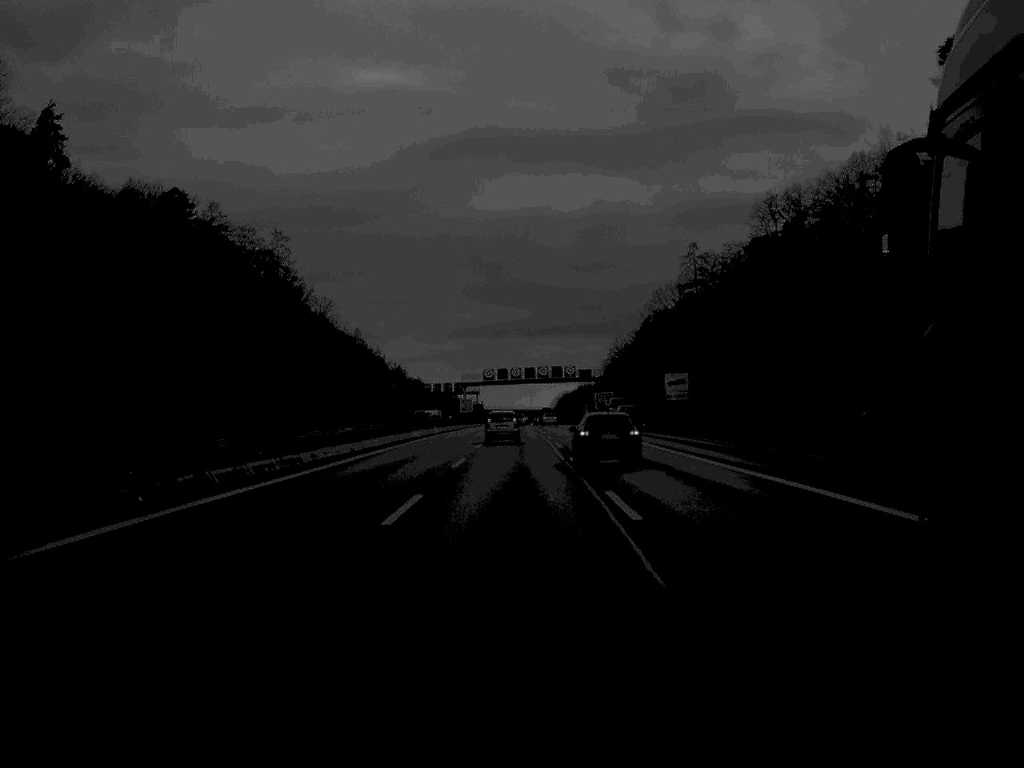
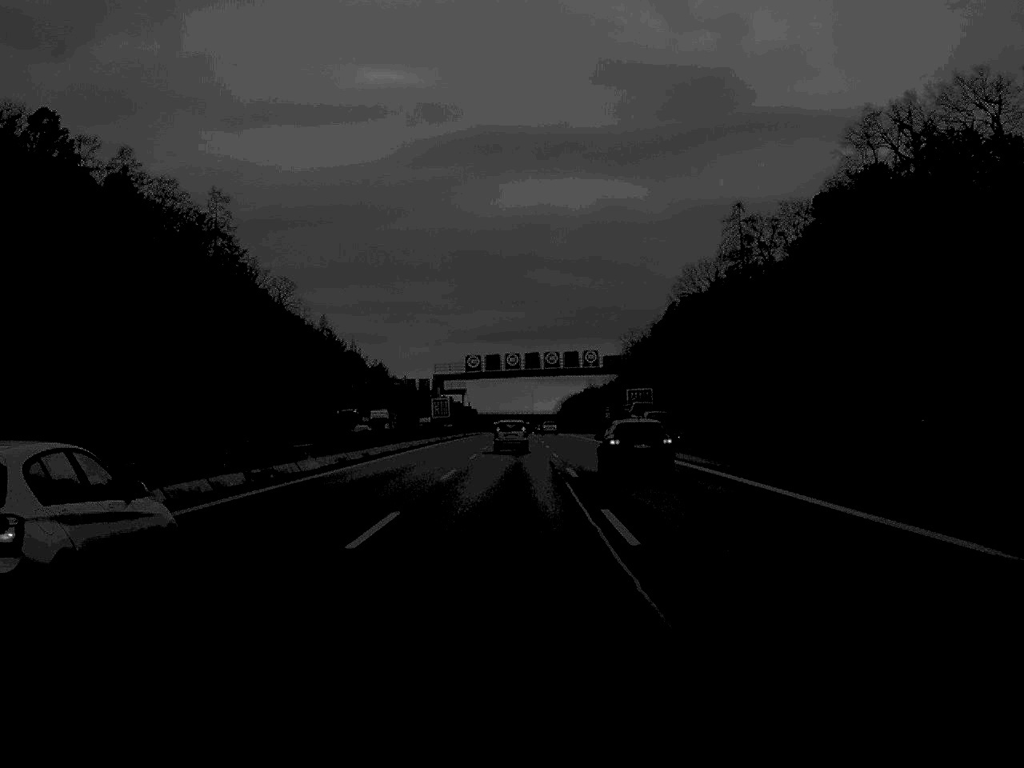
(0.0, +55.6) m; 0°
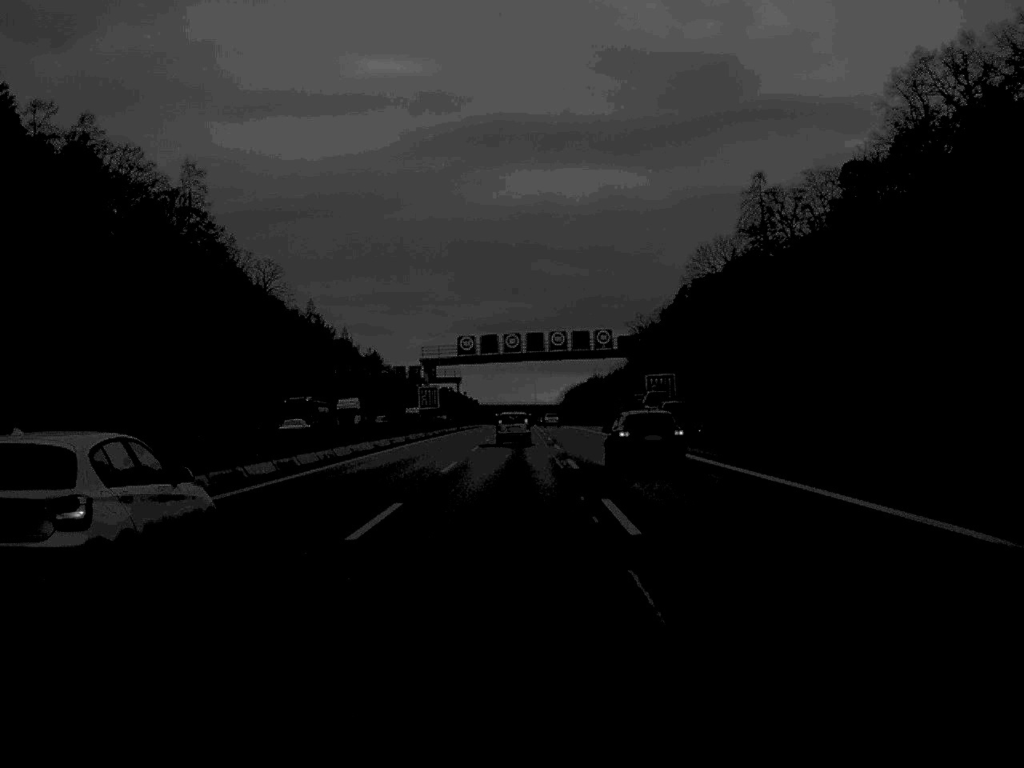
(0.0, +17.8) m; 0°
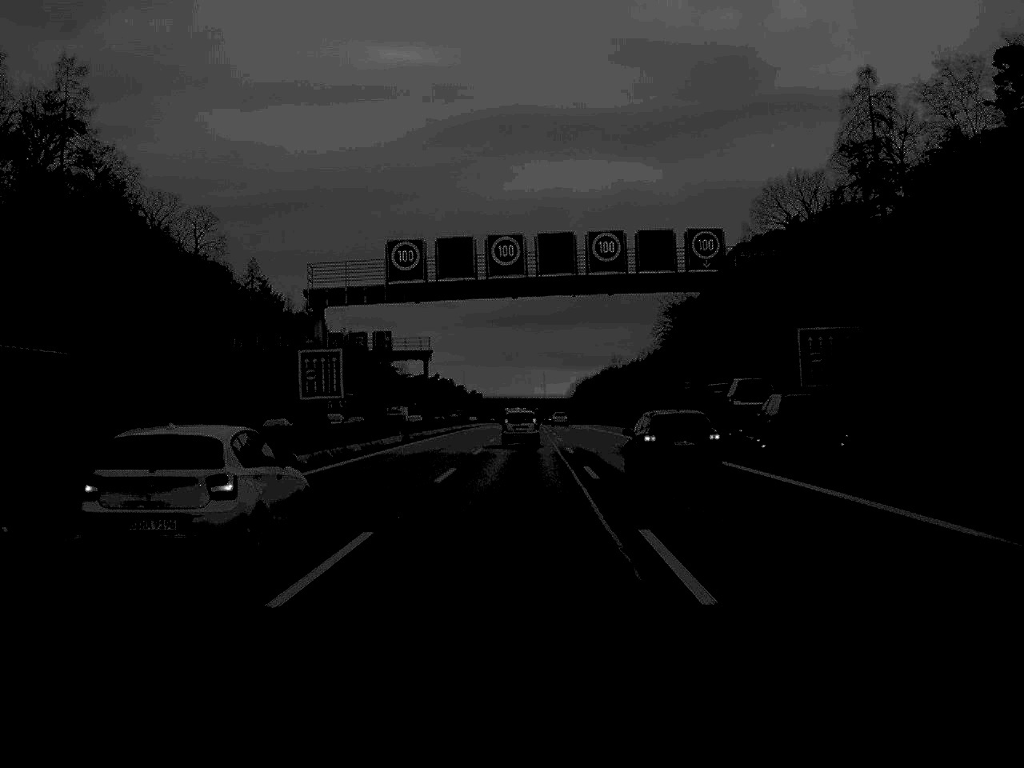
(-0.1, +58.6) m; 0°
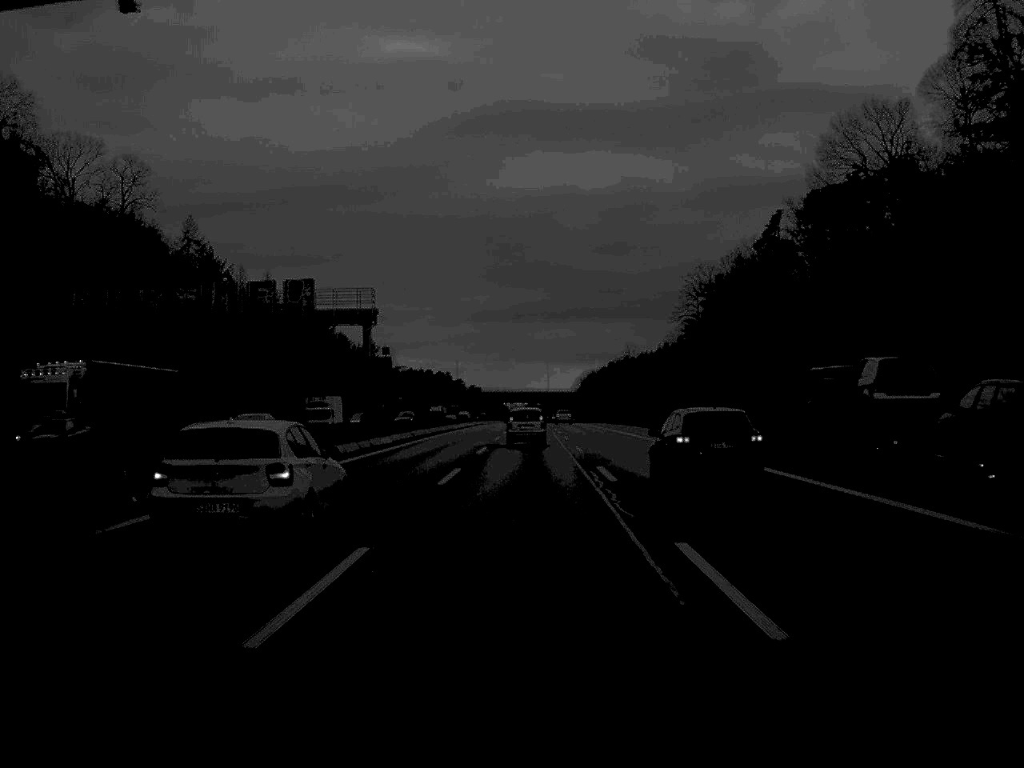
(0.0, +37.5) m; 0°
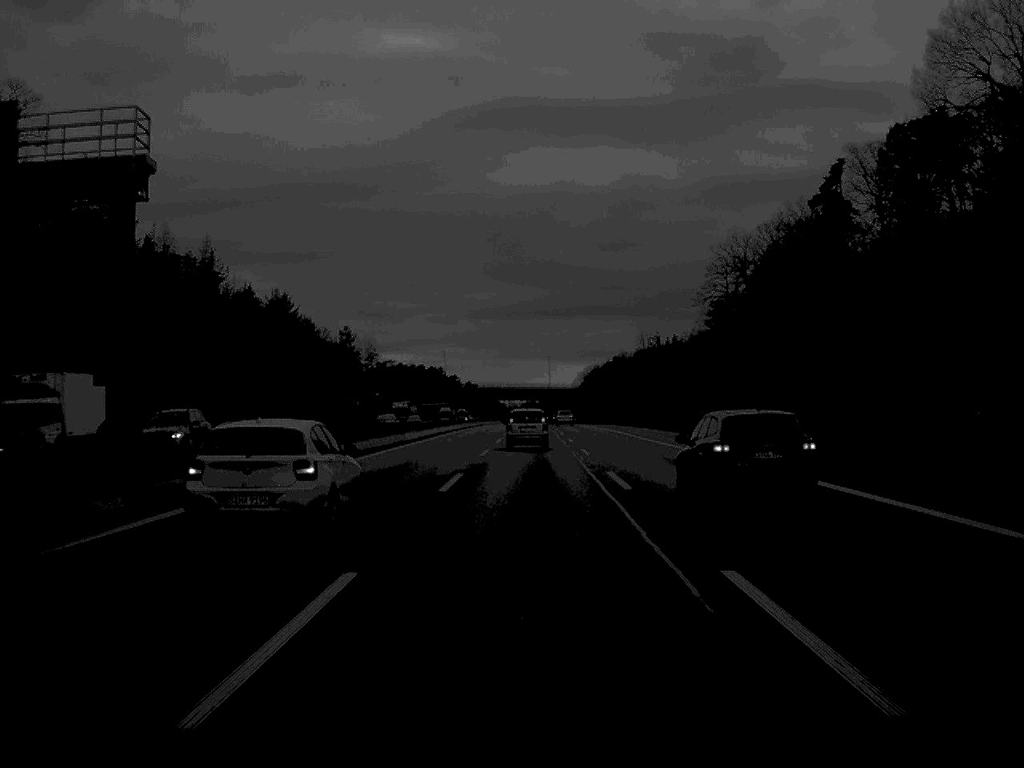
(0.0, +37.6) m; 0°
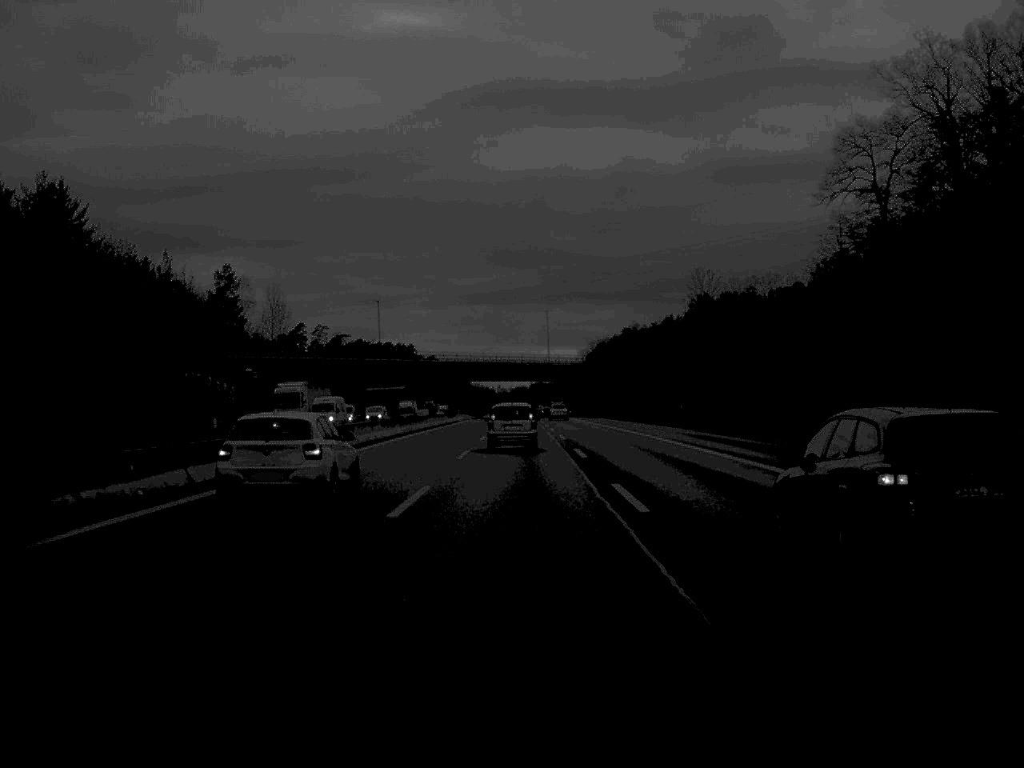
(+0.6, +95.0) m; 0°
